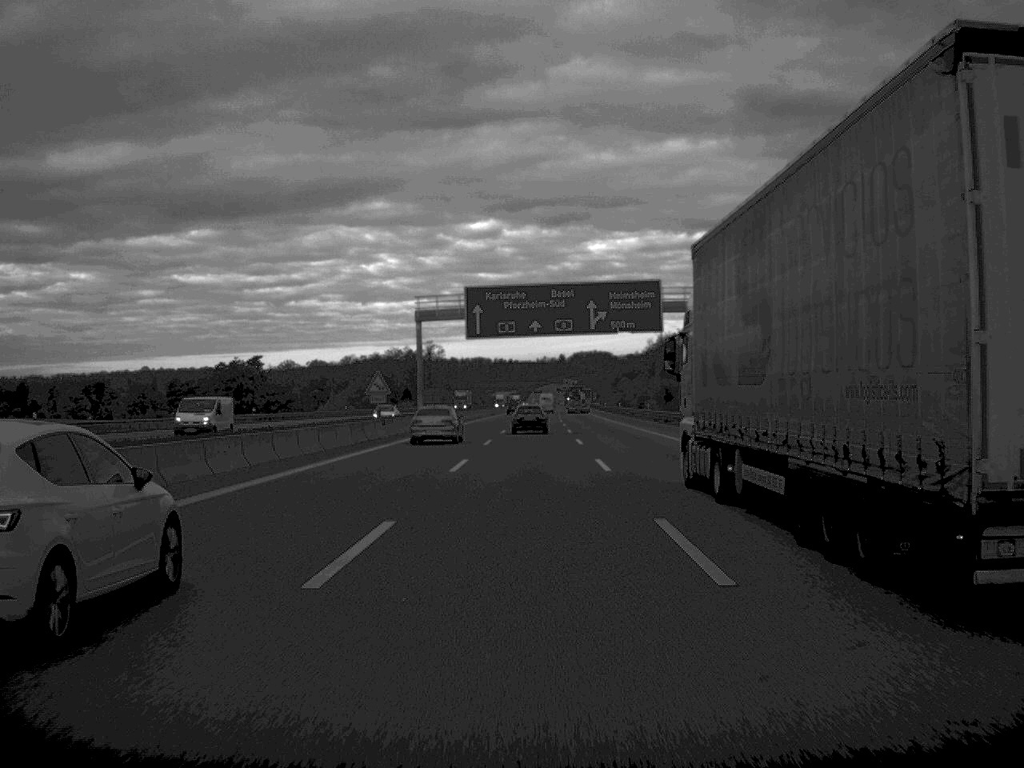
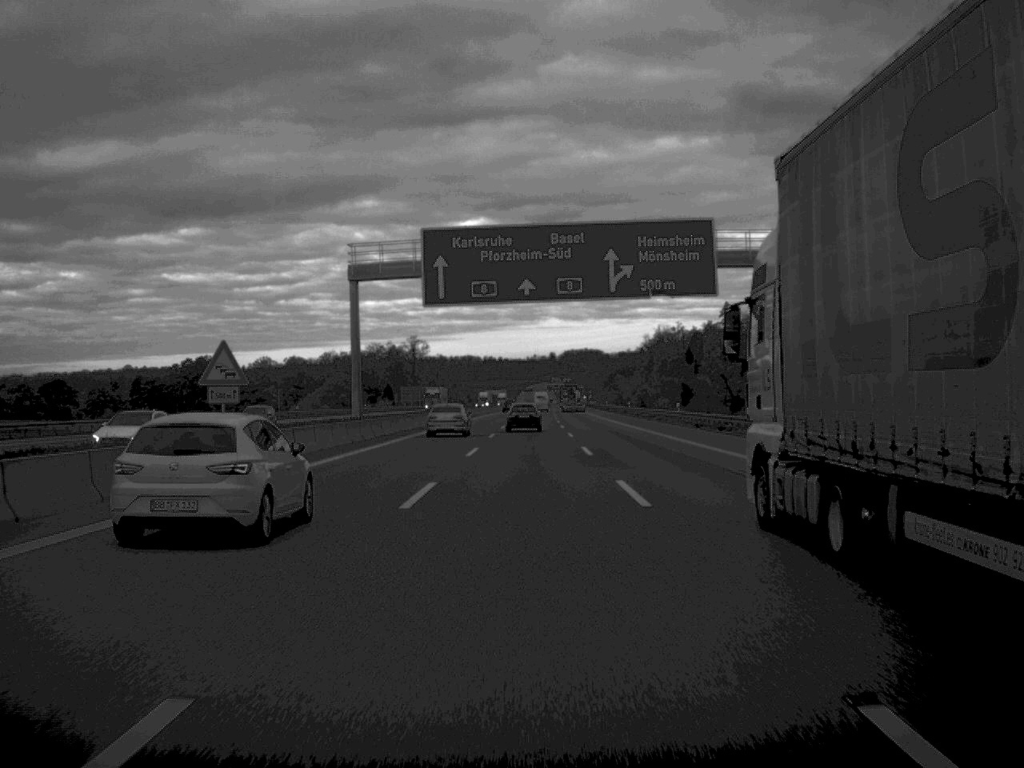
(+0.1, +27.8) m; 0°
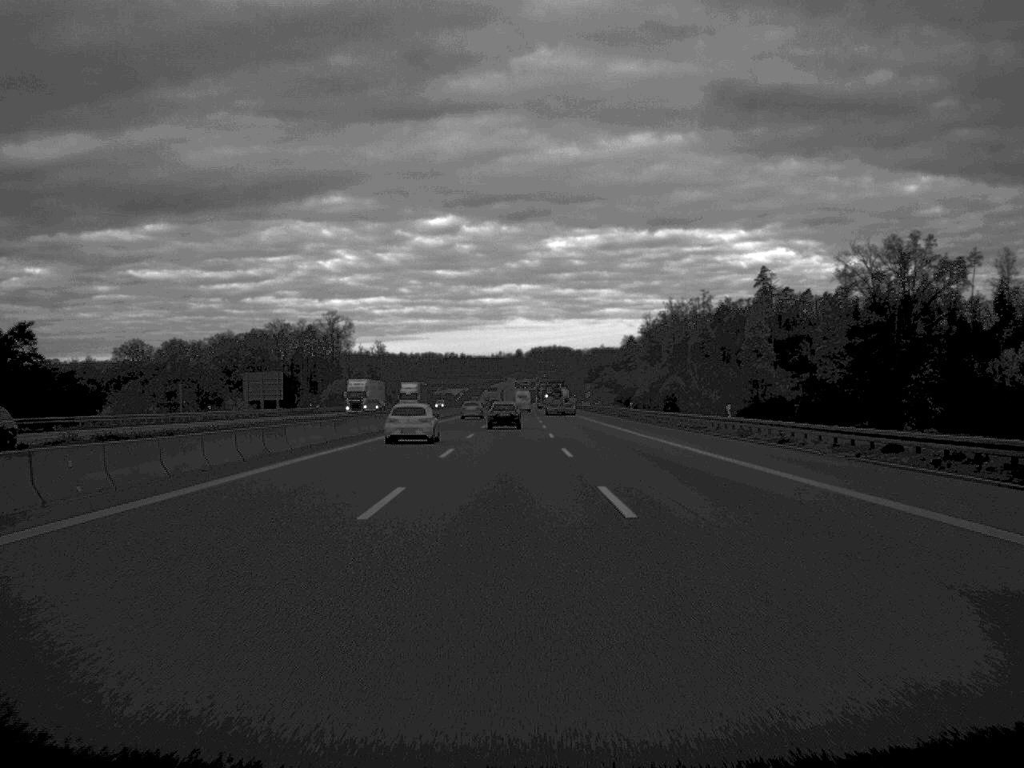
(+1.3, +127.3) m; +2°
